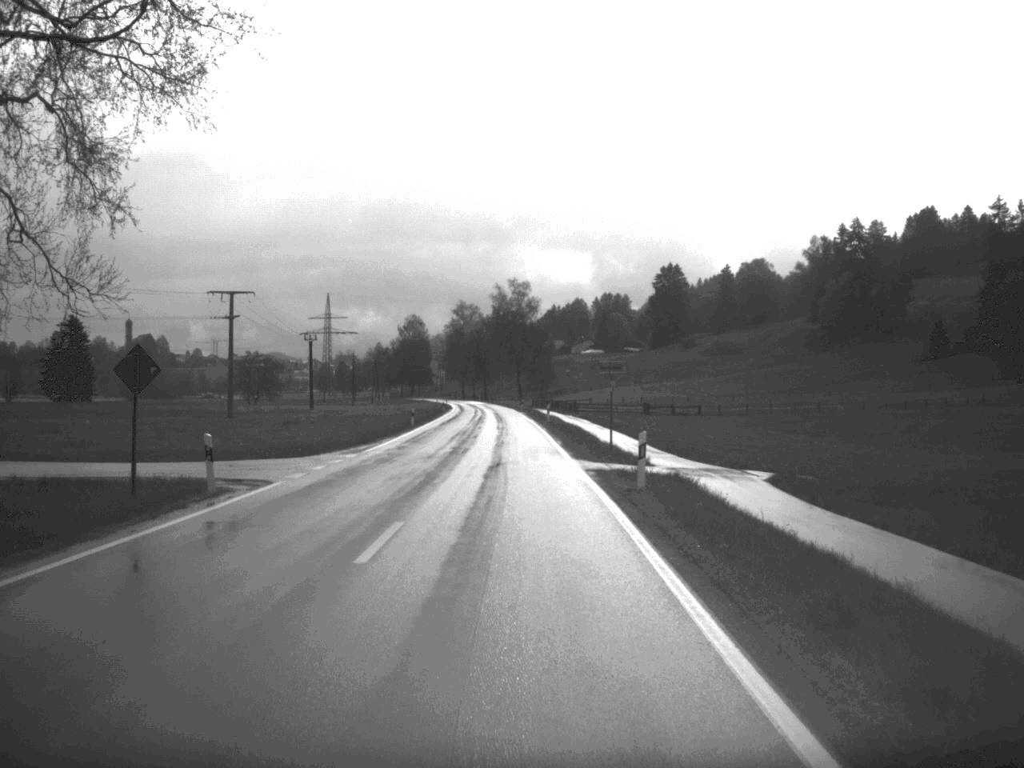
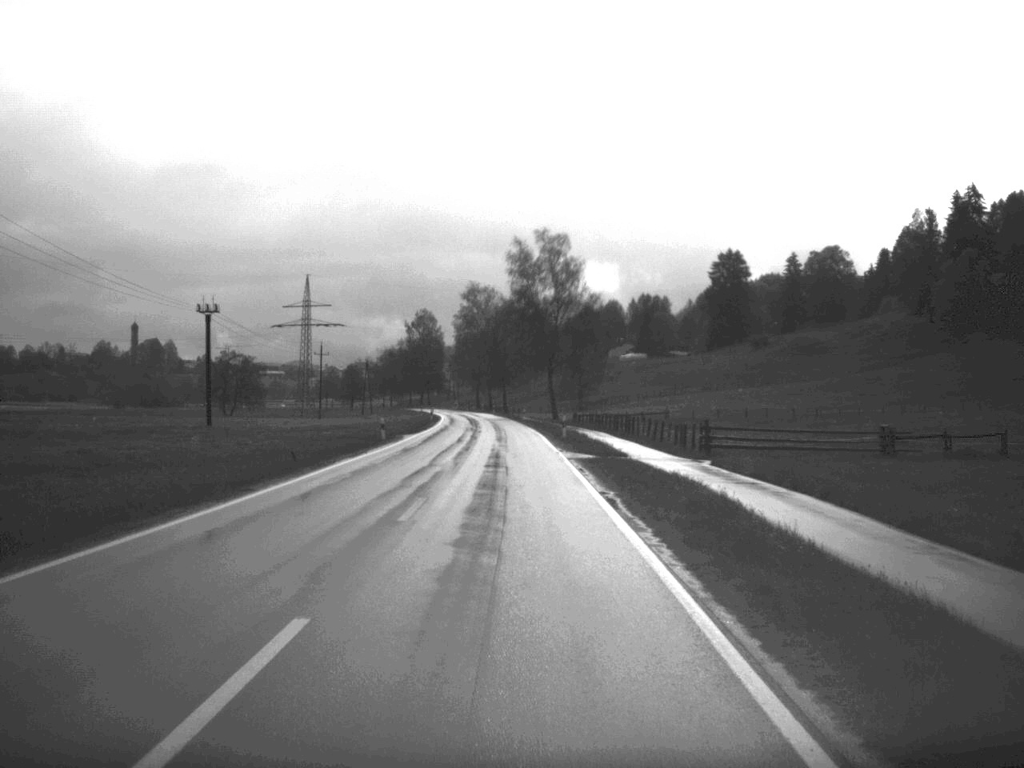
(-0.8, +66.3) m; -1°
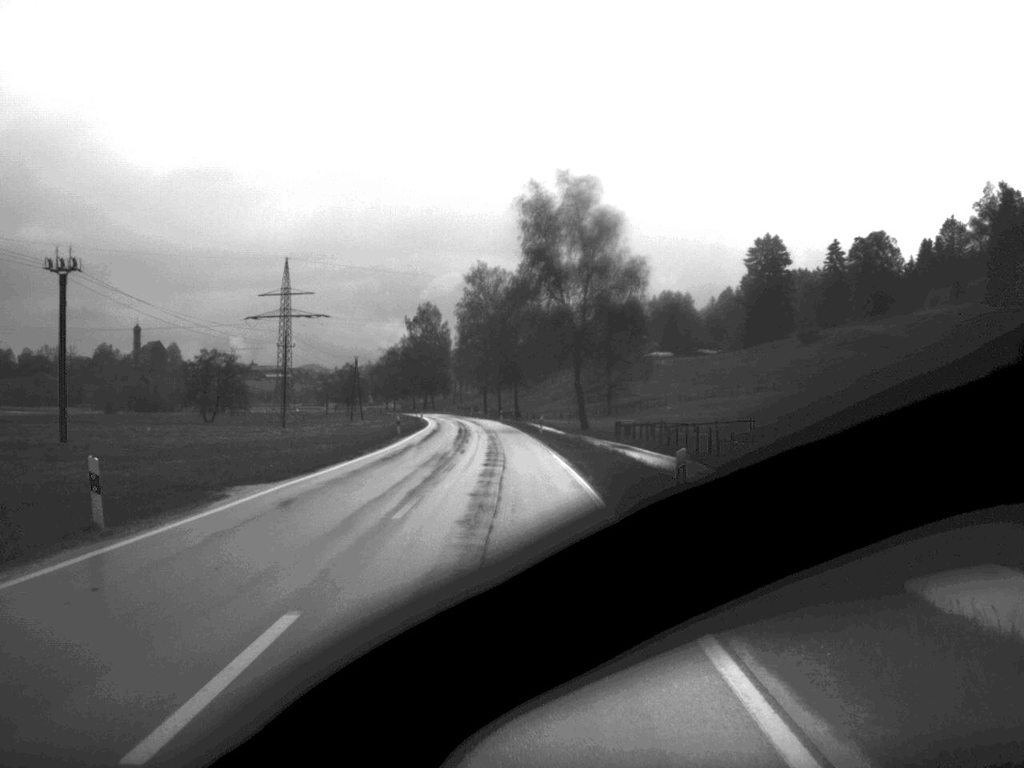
(-0.2, +35.3) m; -1°
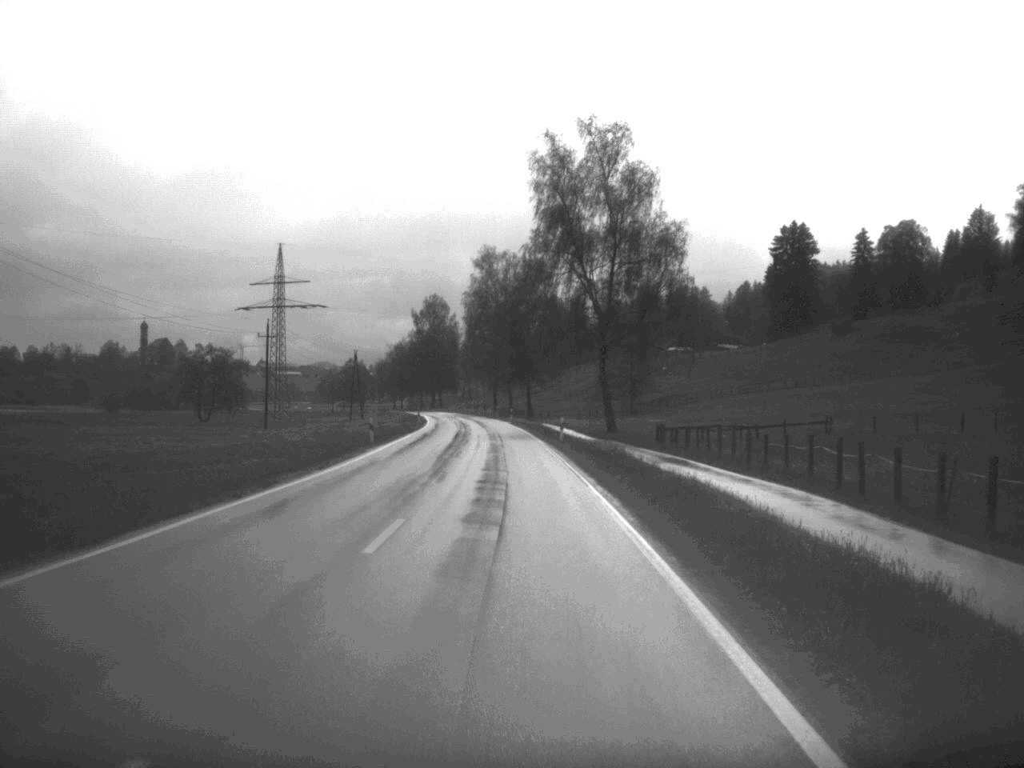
(-0.1, +16.1) m; -1°
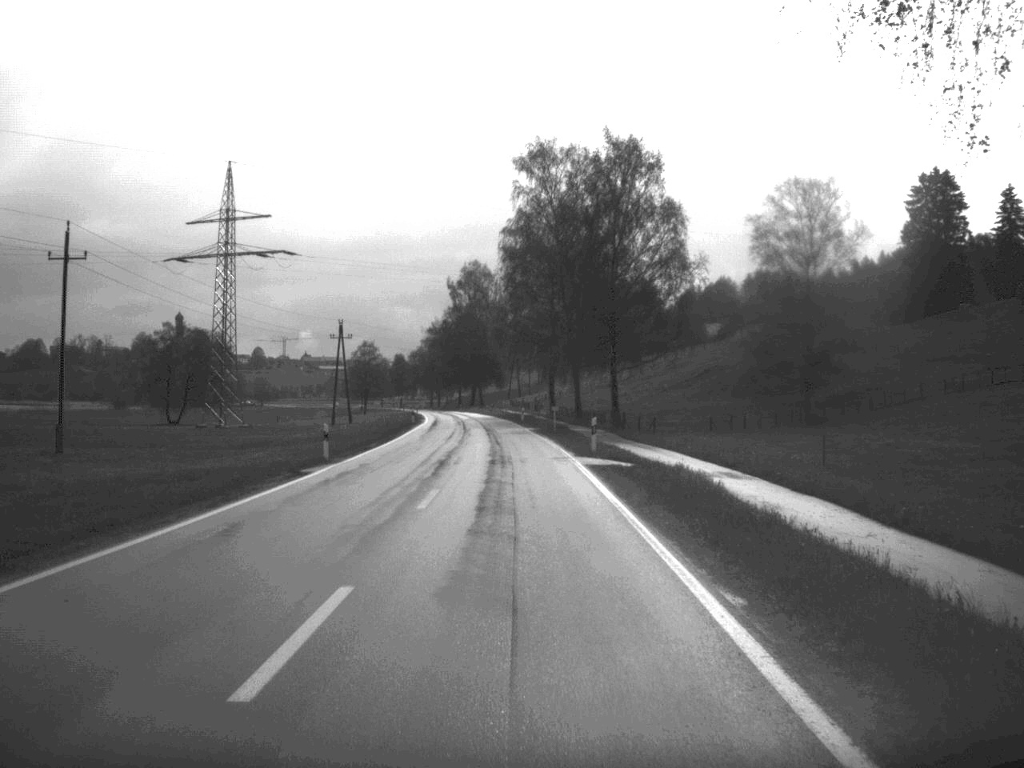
(-1.4, +65.9) m; -3°
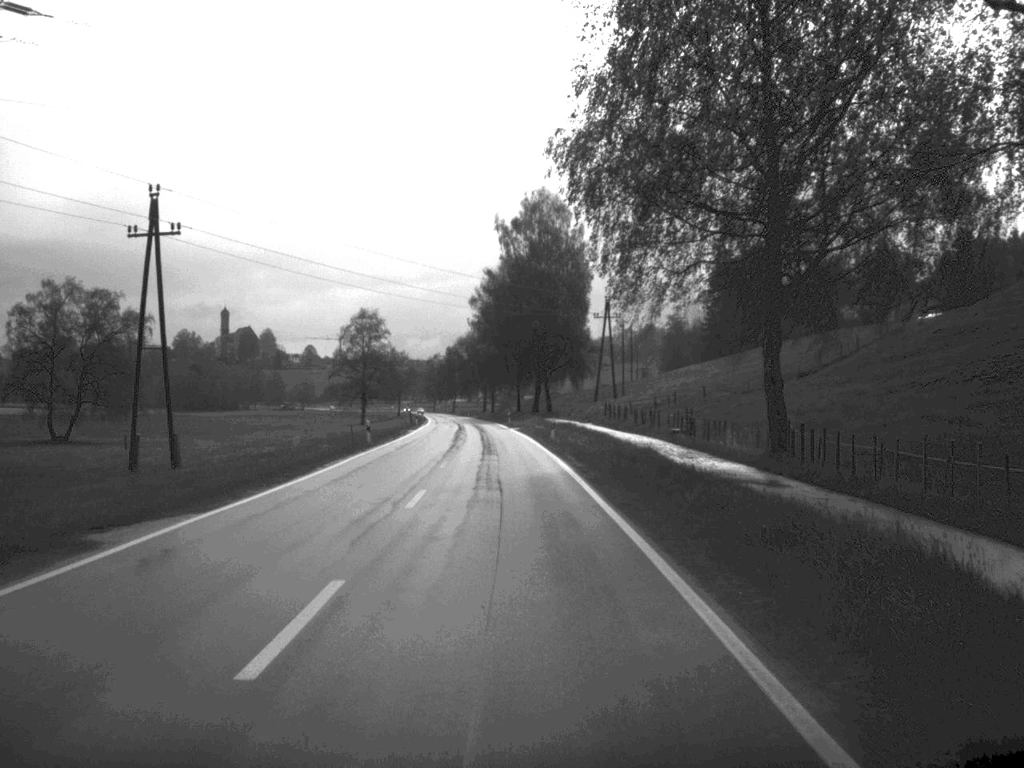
(-2.3, +82.5) m; -3°
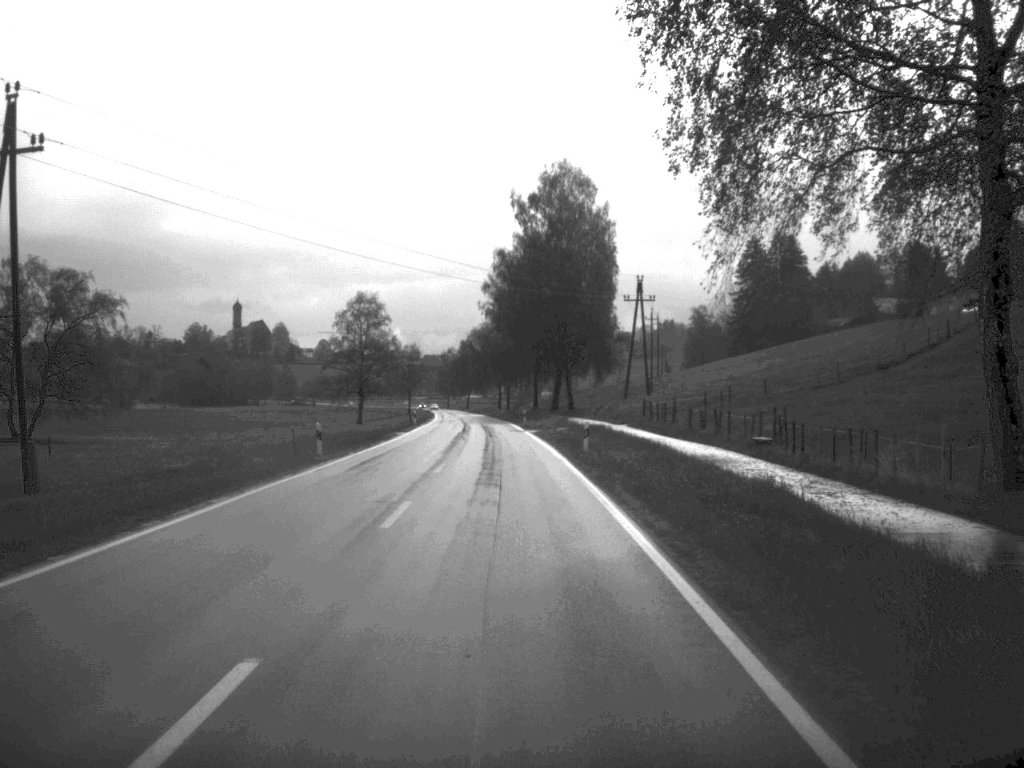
(-0.1, +15.5) m; -1°
